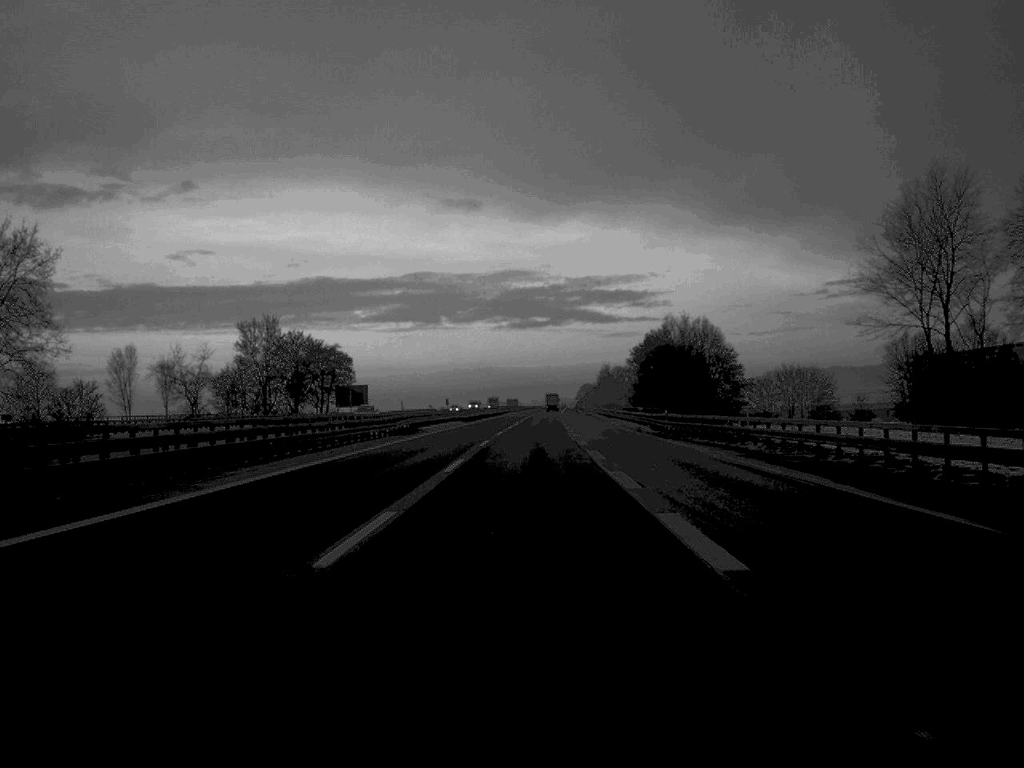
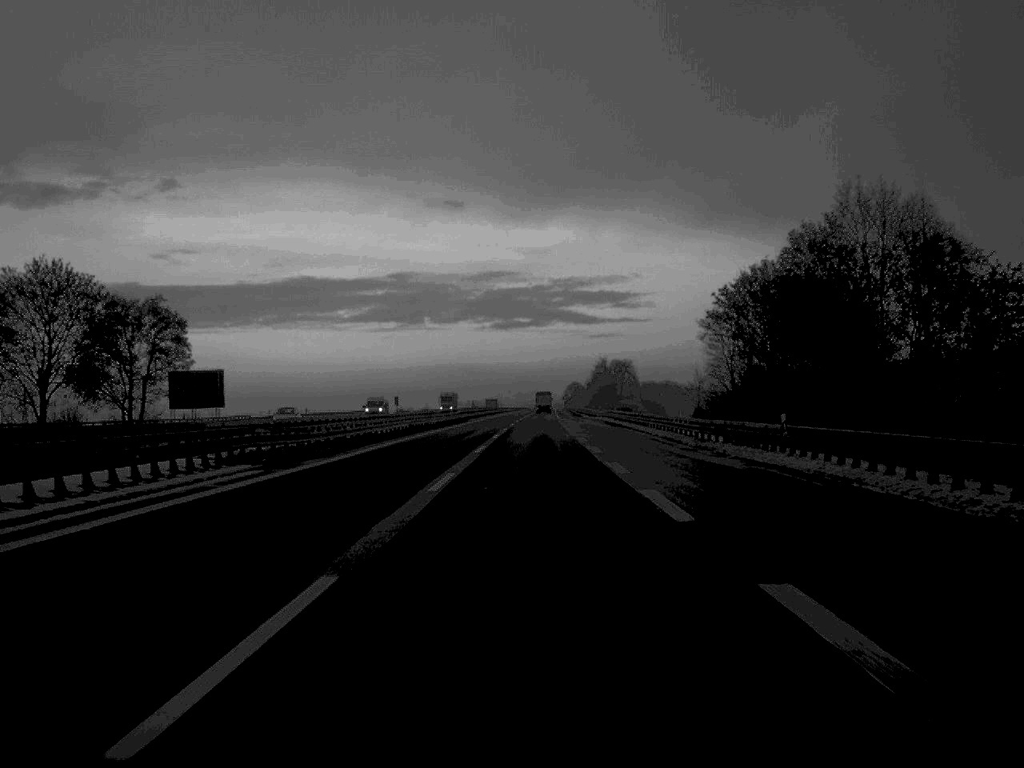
(+0.6, +78.5) m; +1°
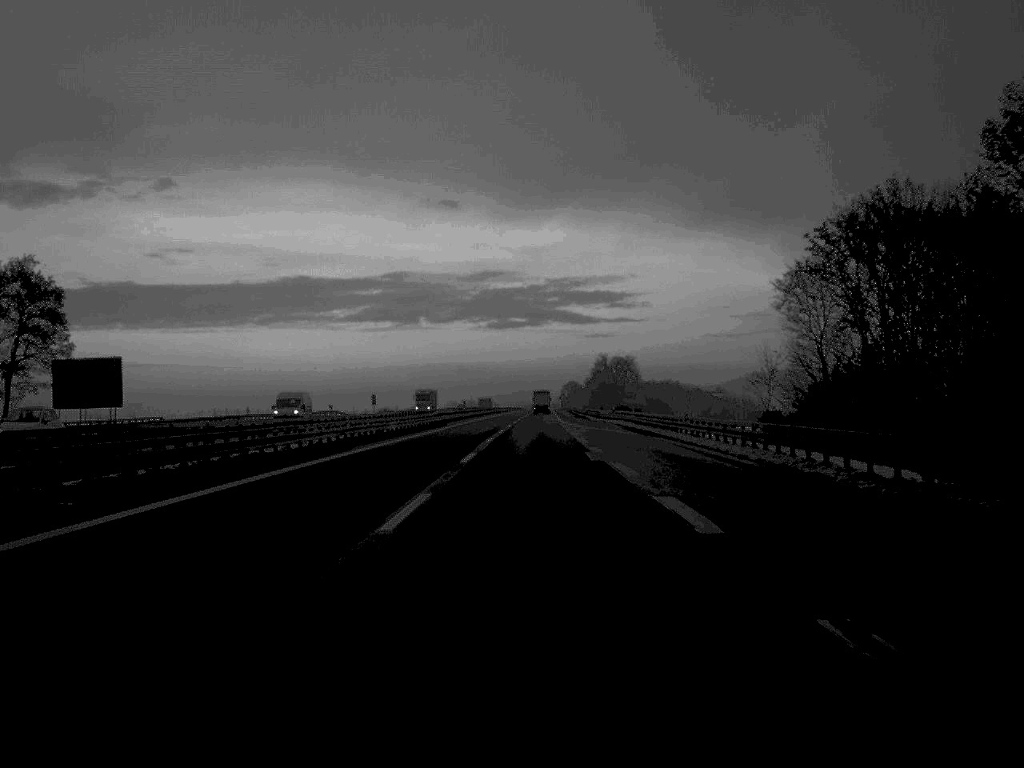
(0.0, +25.7) m; 0°
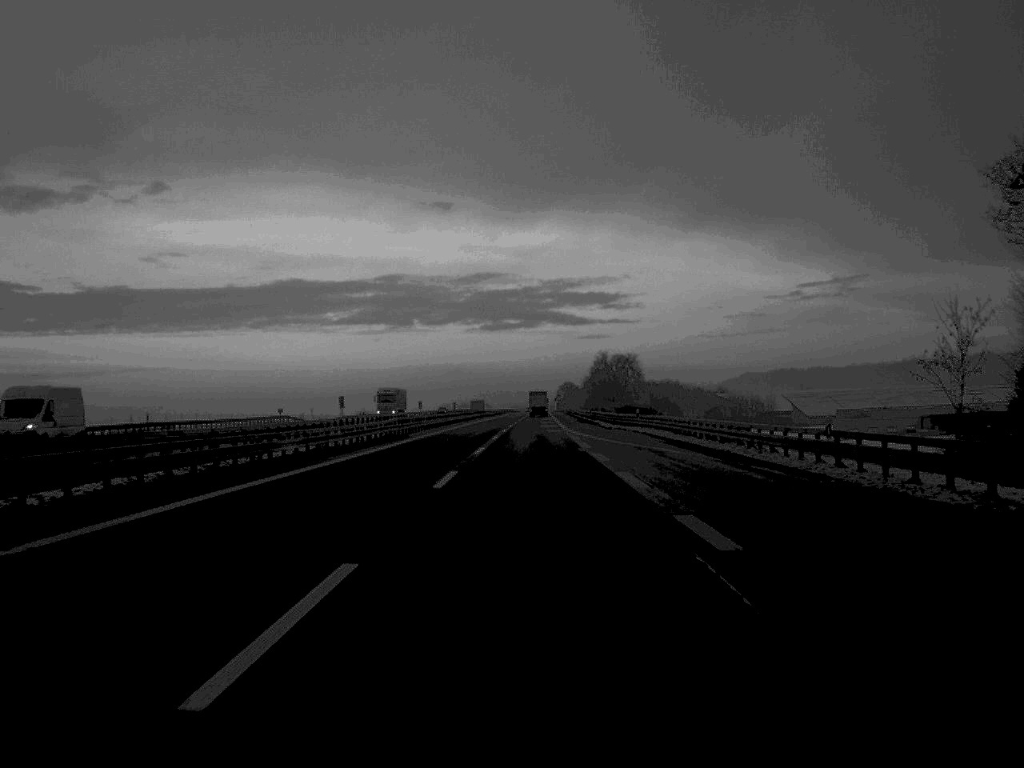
(+0.1, +26.9) m; 0°
